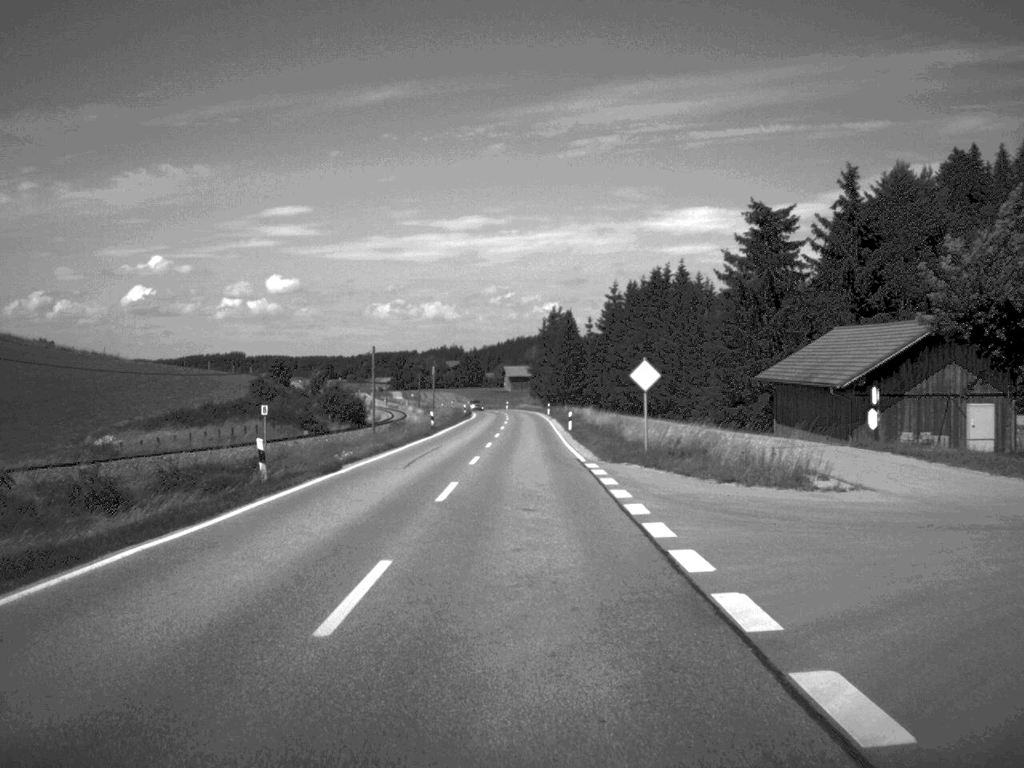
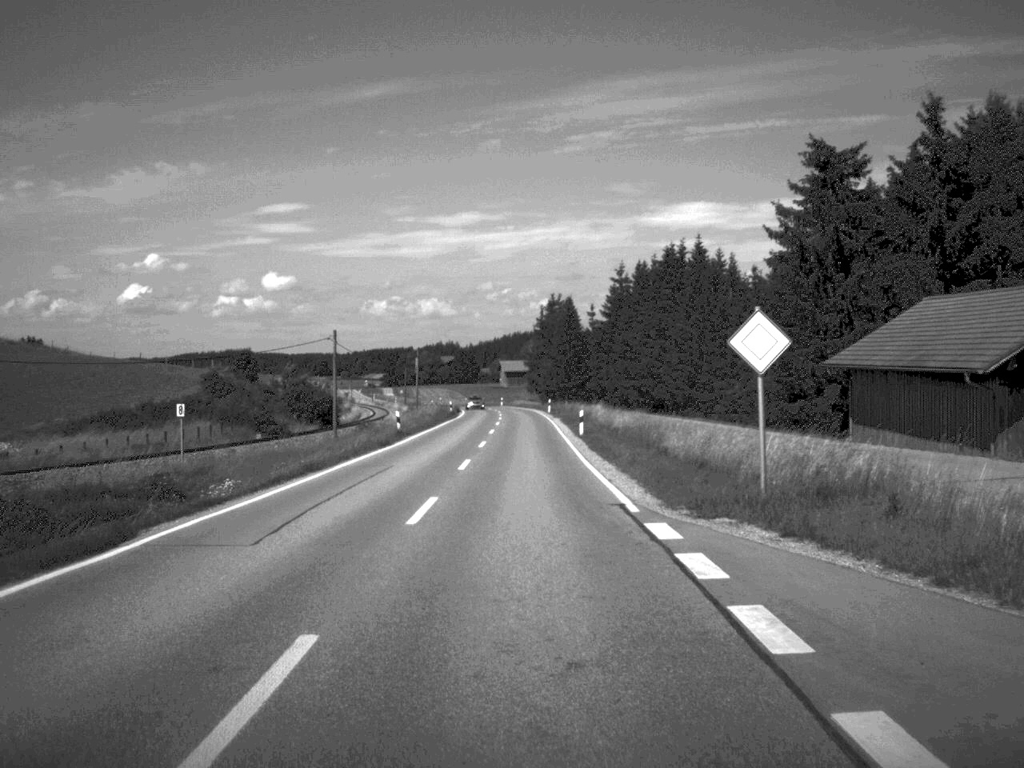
(0.0, +16.2) m; 0°
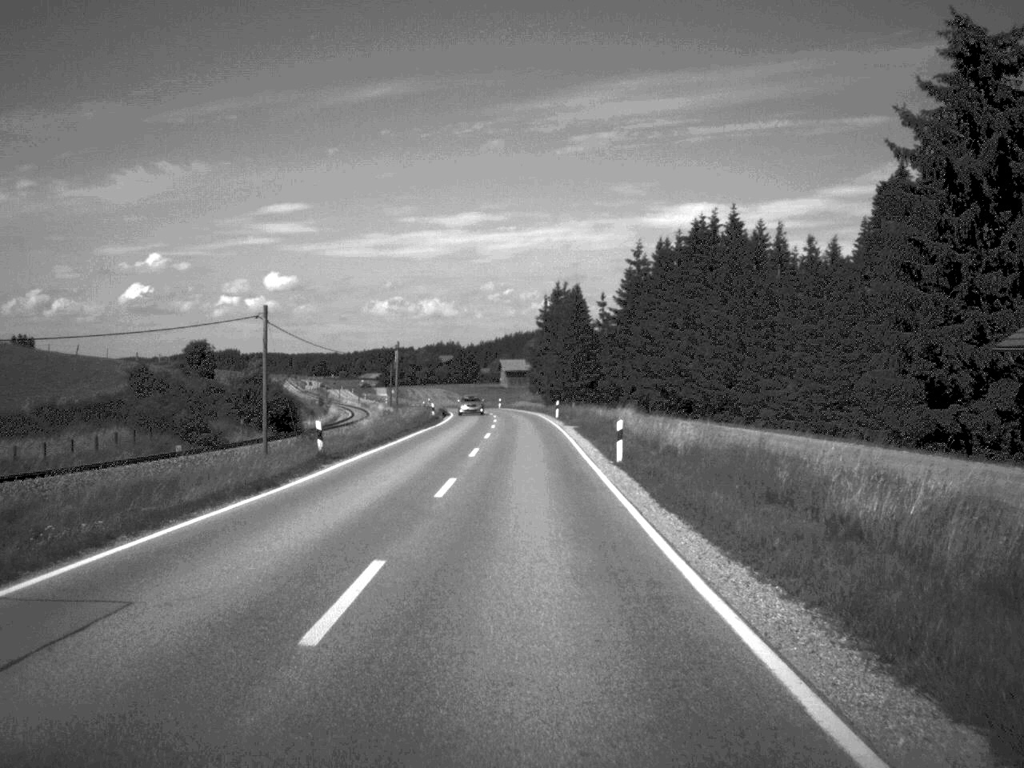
(0.0, +19.2) m; 0°
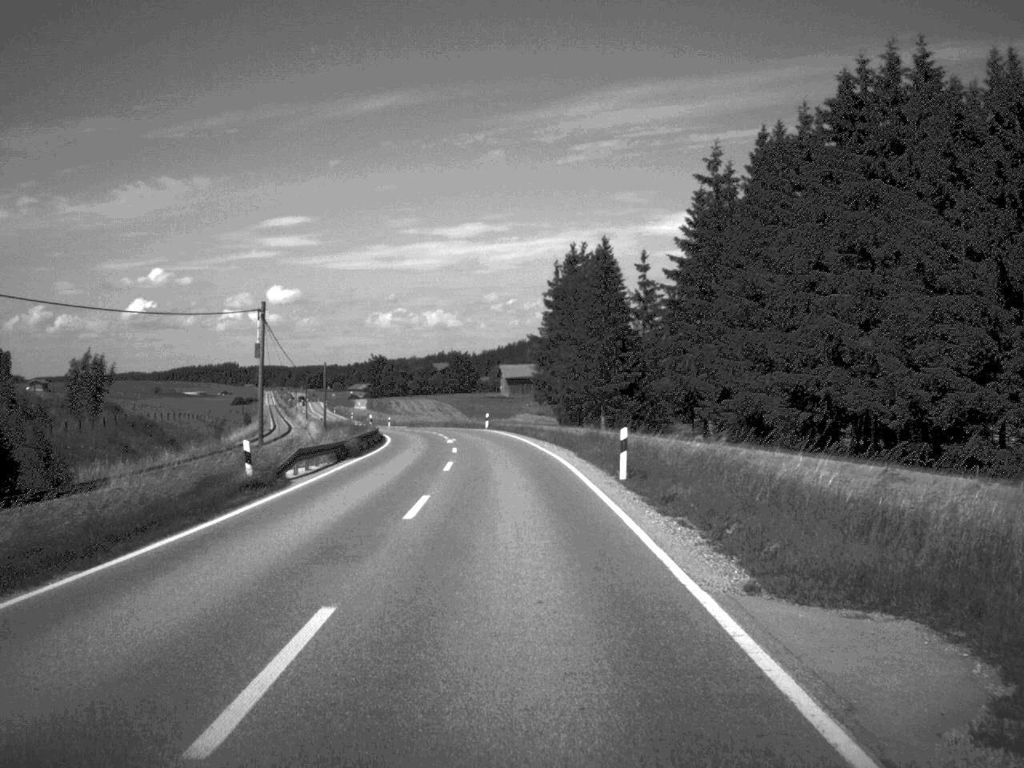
(0.0, +49.3) m; 0°
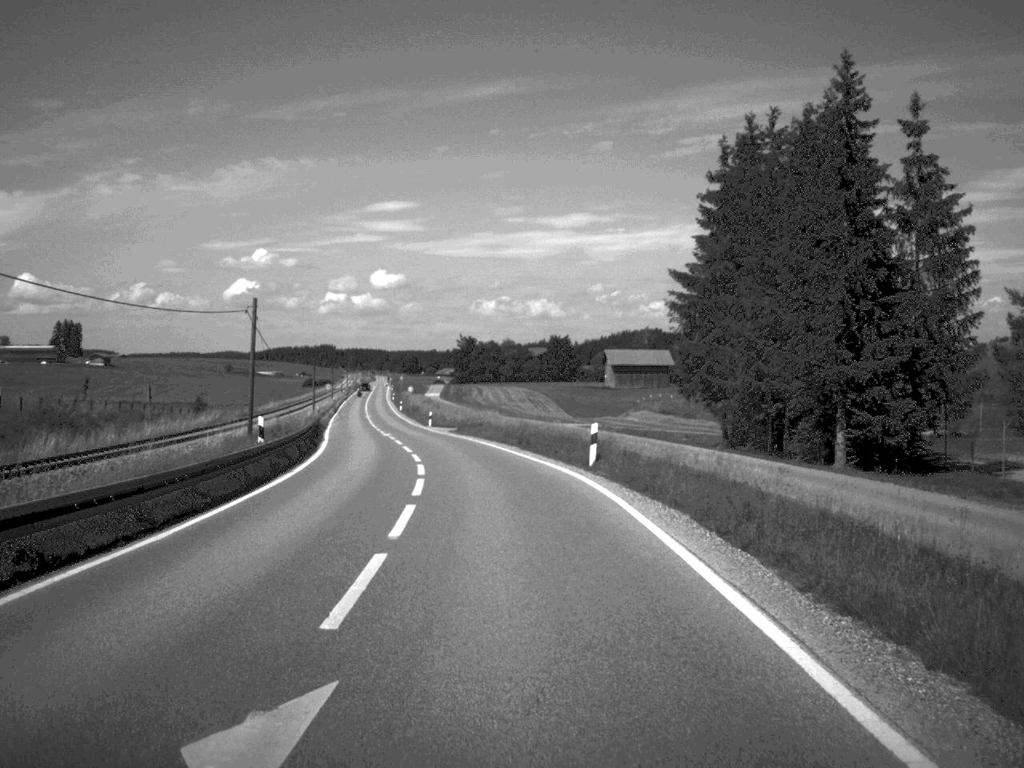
(-1.7, +50.2) m; -5°
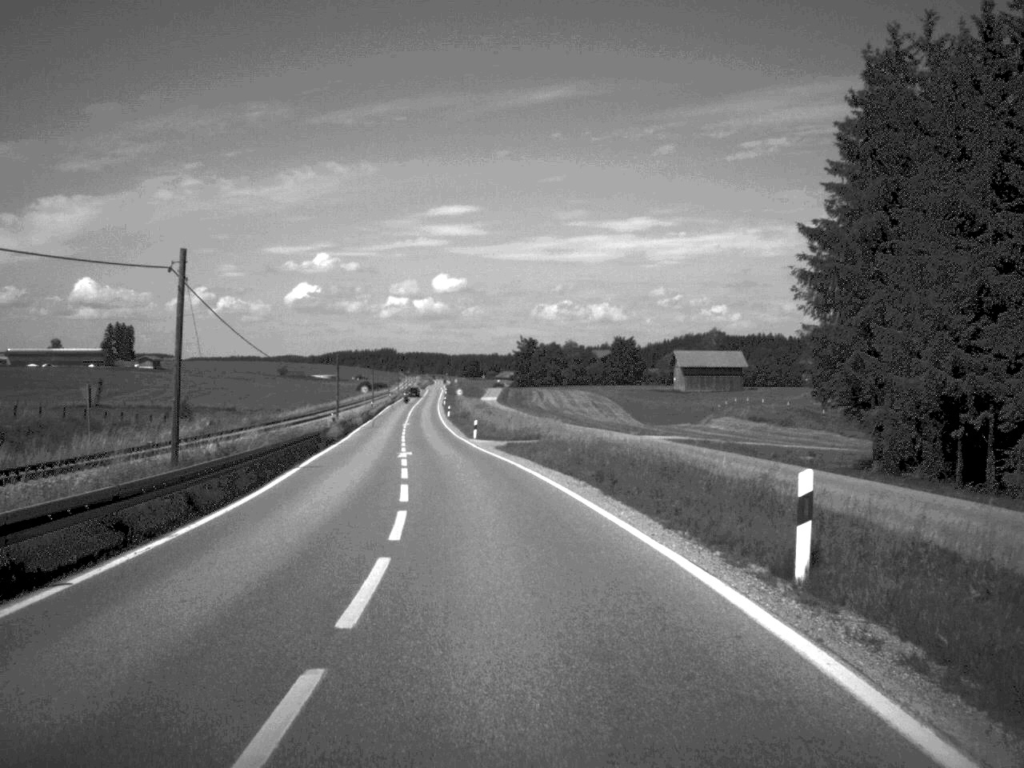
(-0.4, +16.6) m; -3°
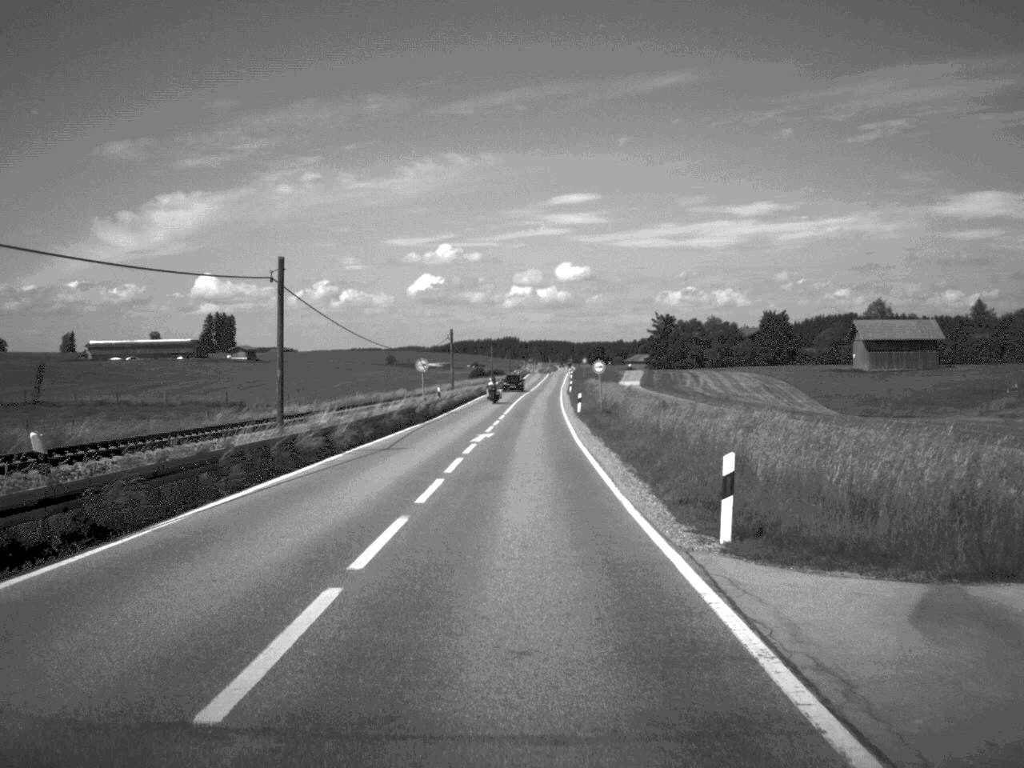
(-3.3, +50.2) m; -5°
